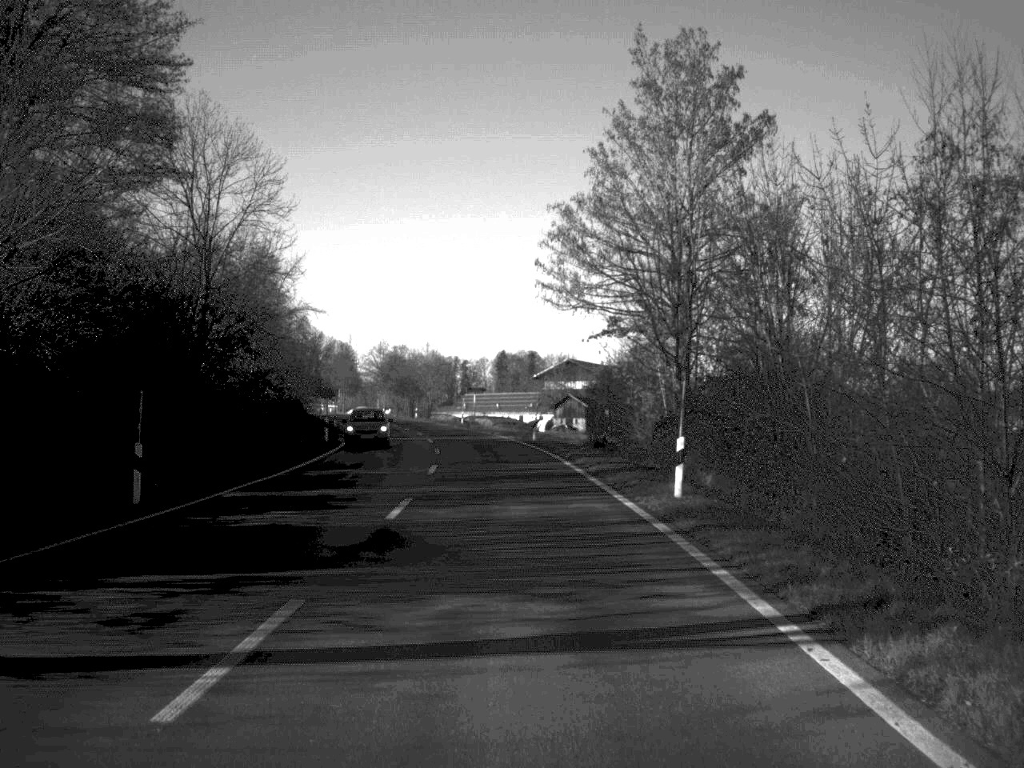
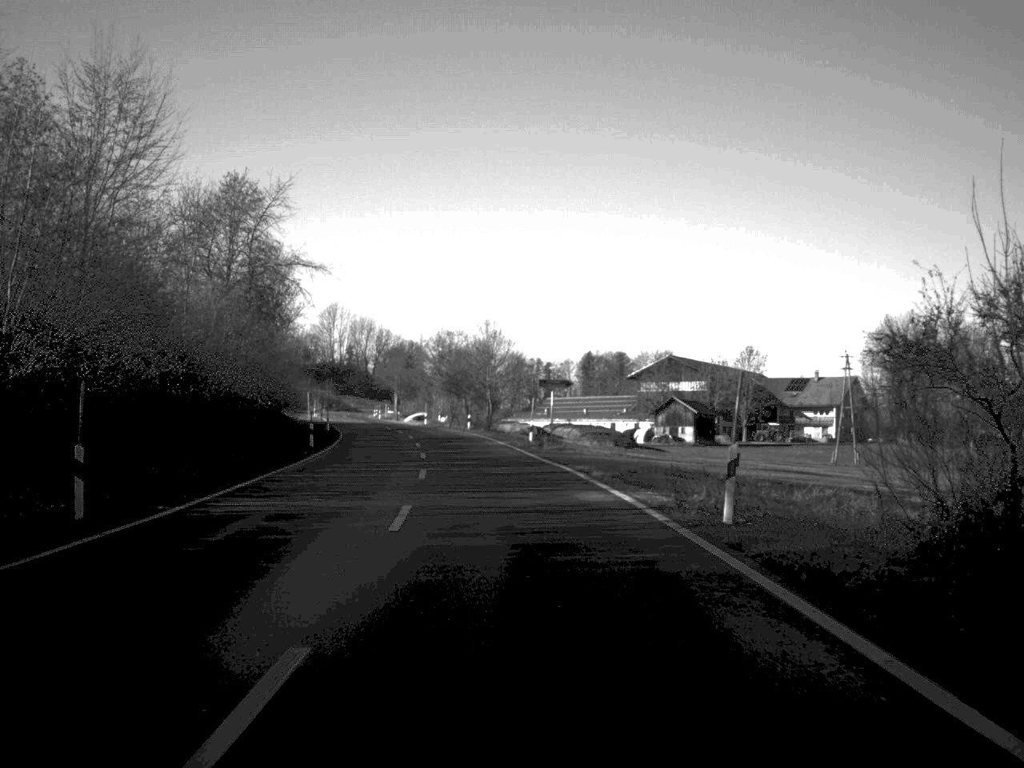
(-1.2, +38.0) m; -4°
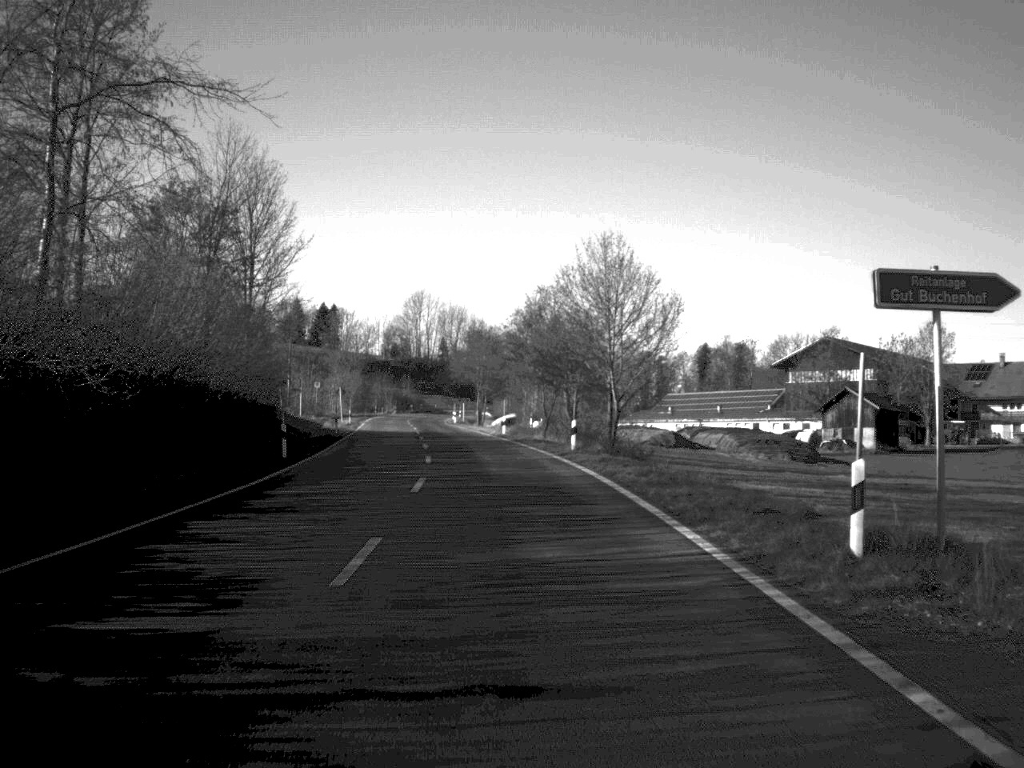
(-1.7, +41.3) m; -5°
